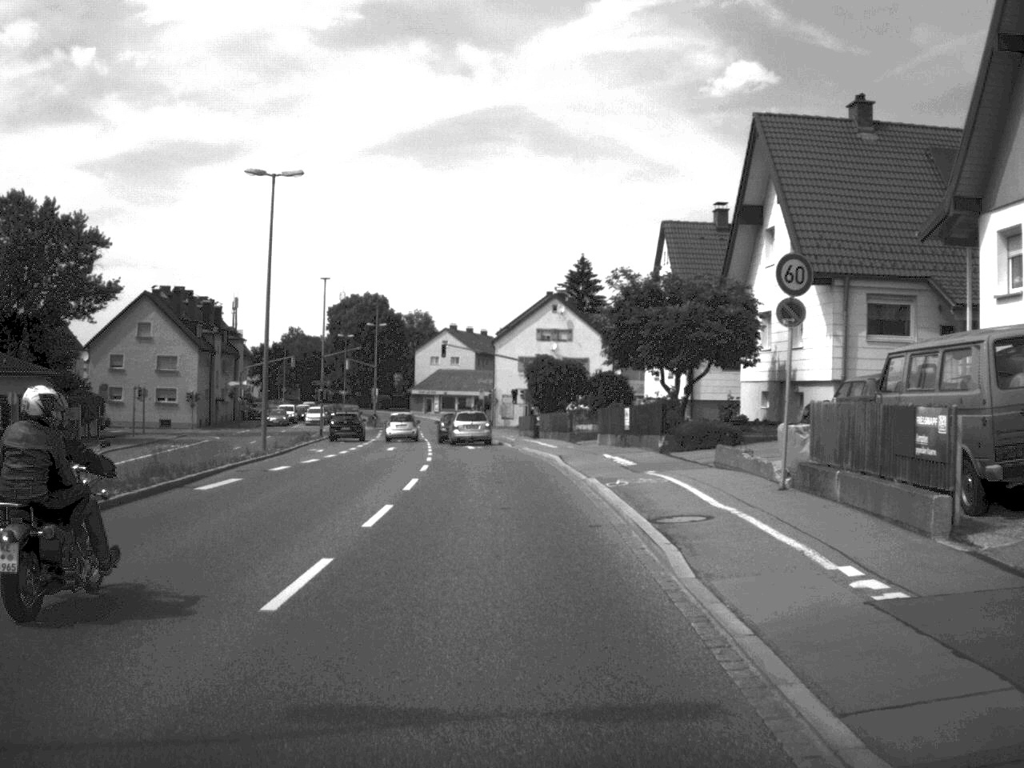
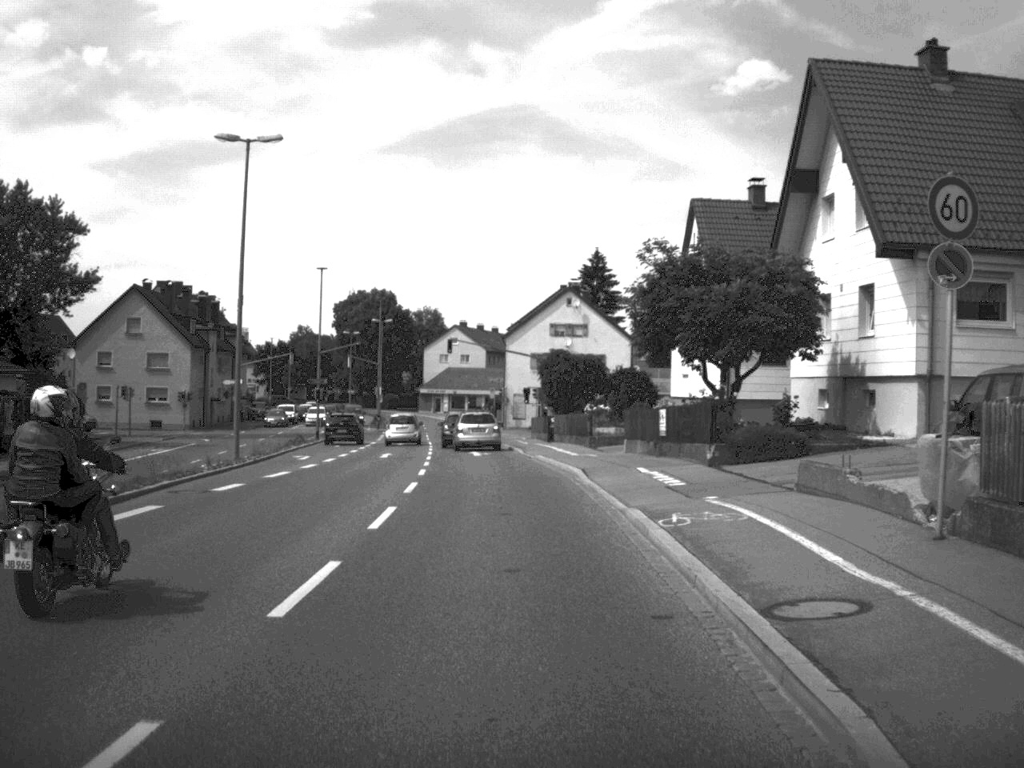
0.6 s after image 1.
(0.0, +6.2) m; -1°
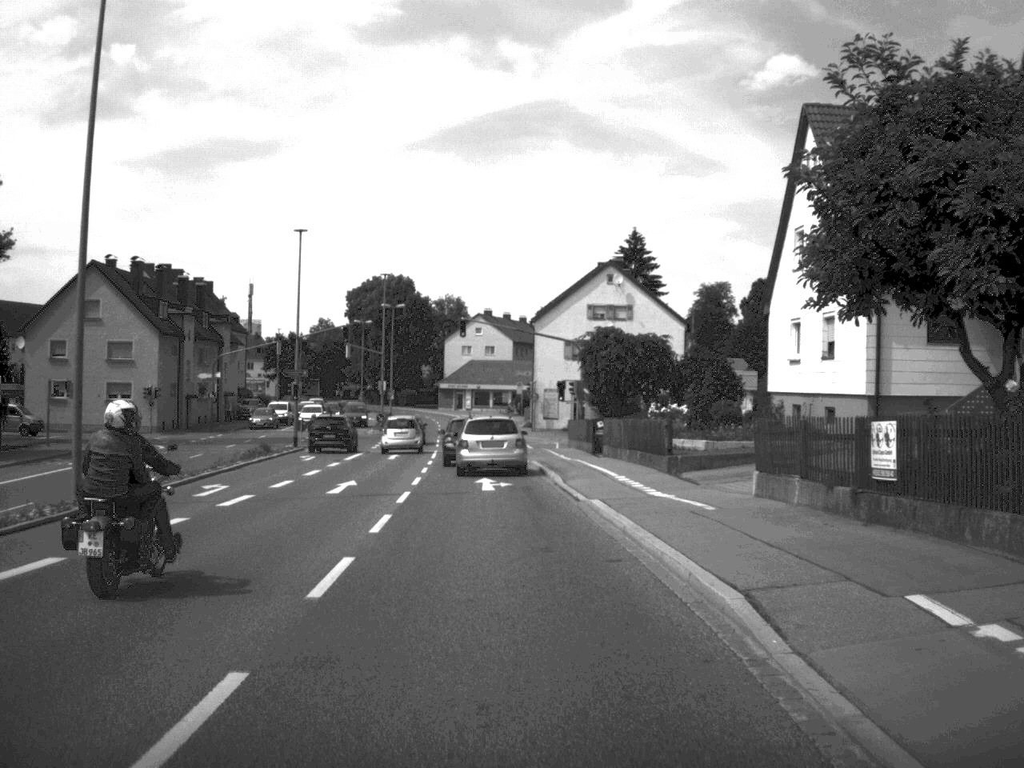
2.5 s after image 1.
(-0.2, +16.3) m; -1°
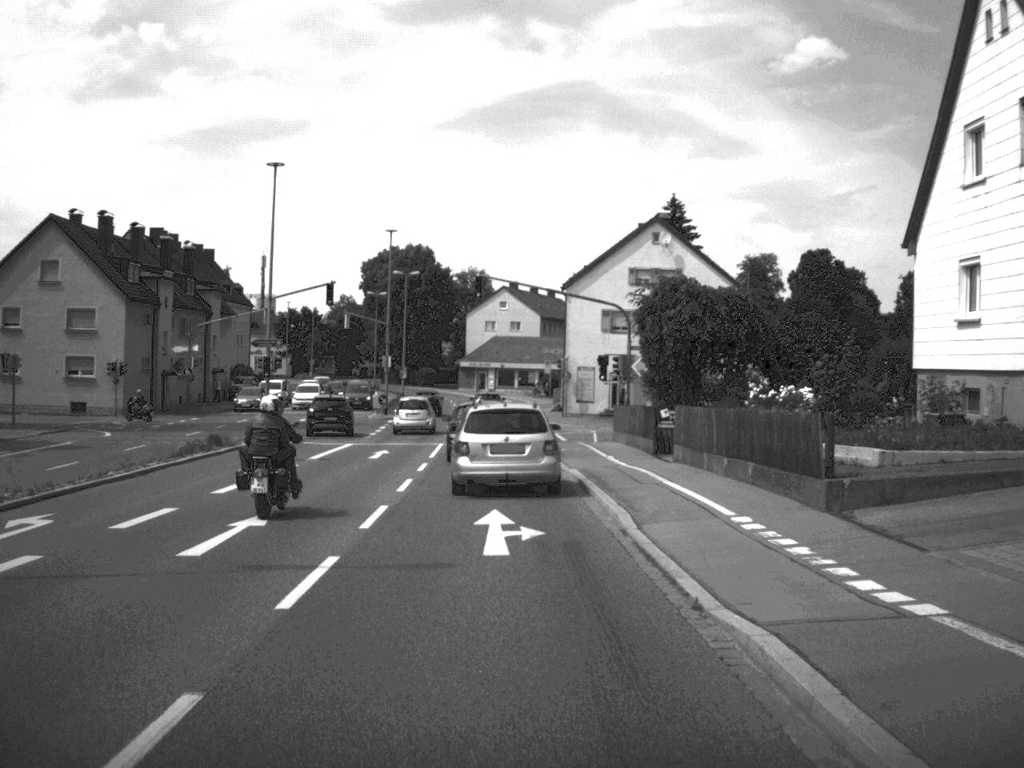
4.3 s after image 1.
(-0.1, +12.5) m; -1°
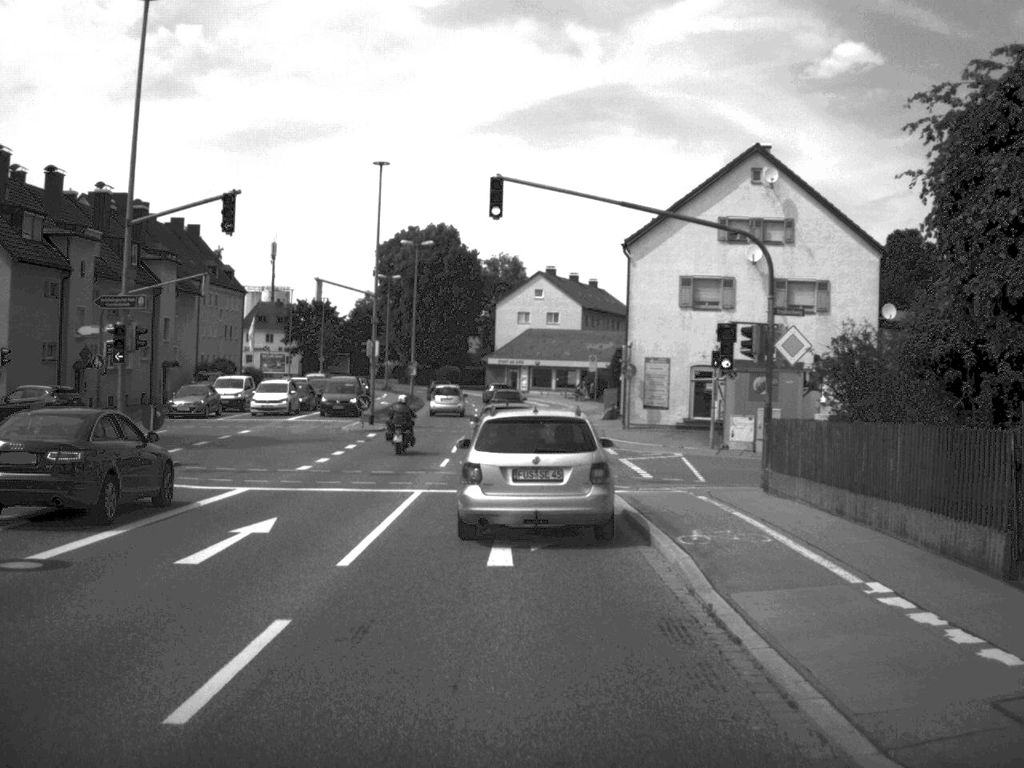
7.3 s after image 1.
(-0.4, +21.1) m; -2°
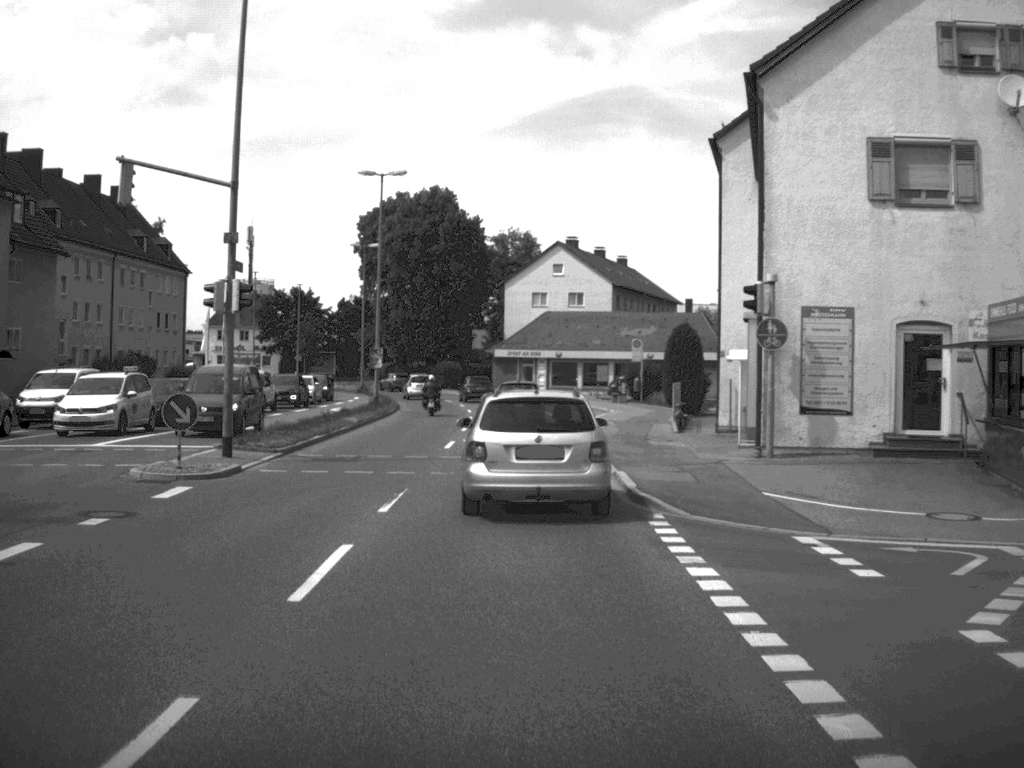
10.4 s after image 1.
(-0.2, +26.2) m; -1°
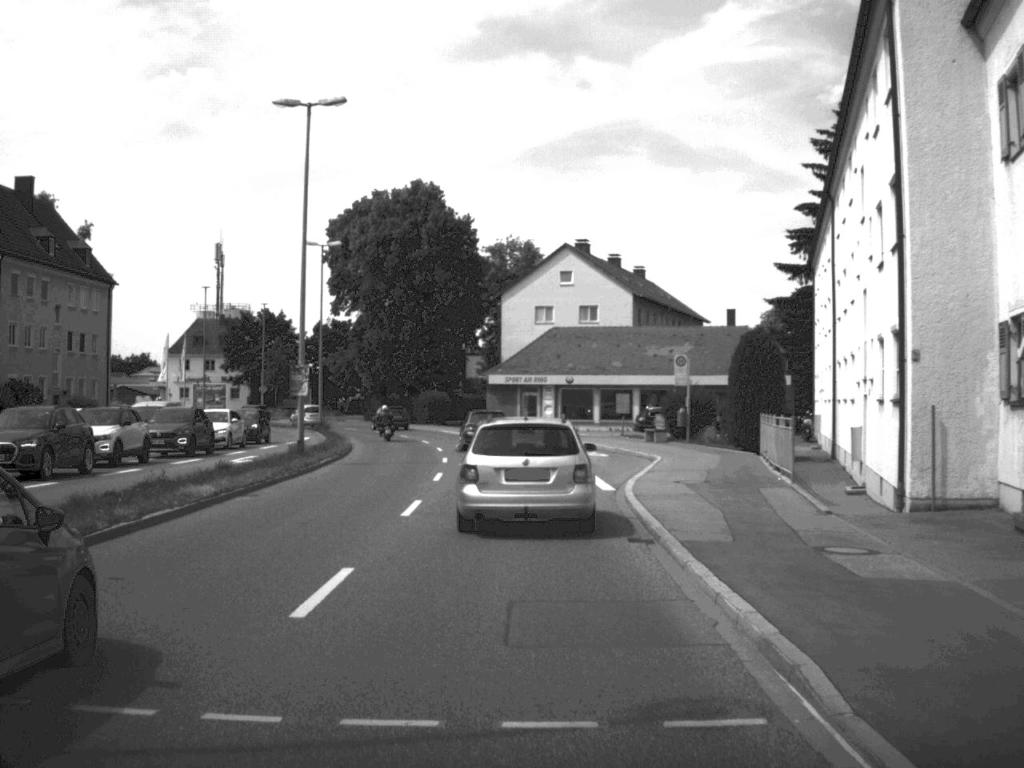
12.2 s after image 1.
(0.0, +18.8) m; 0°
